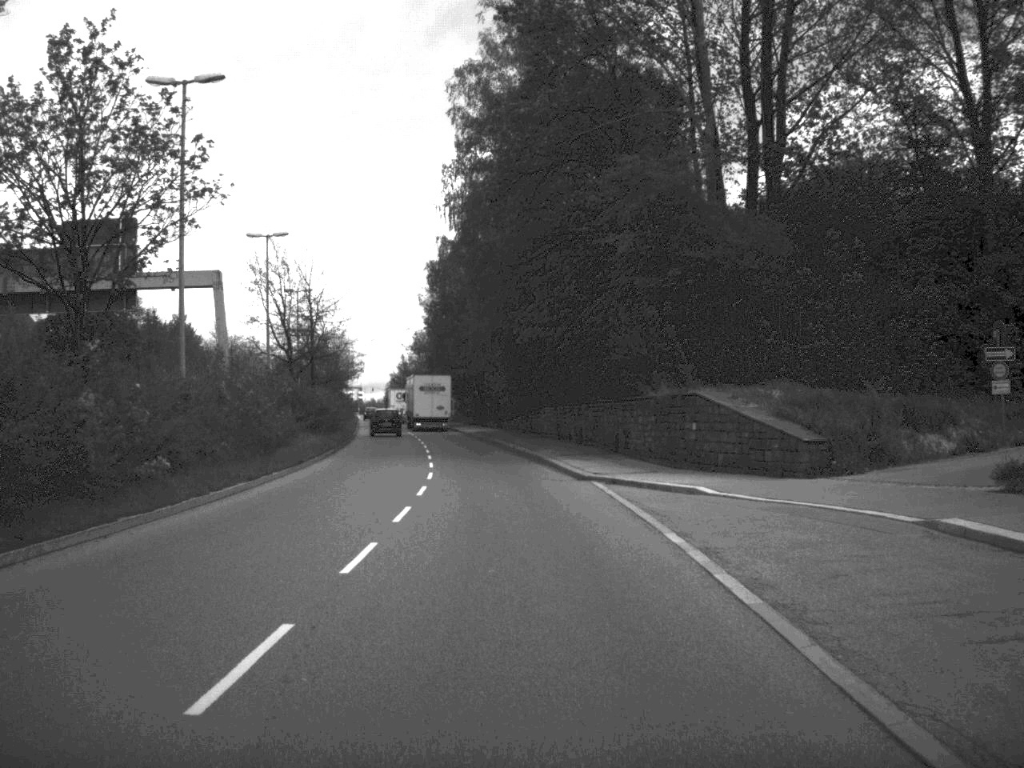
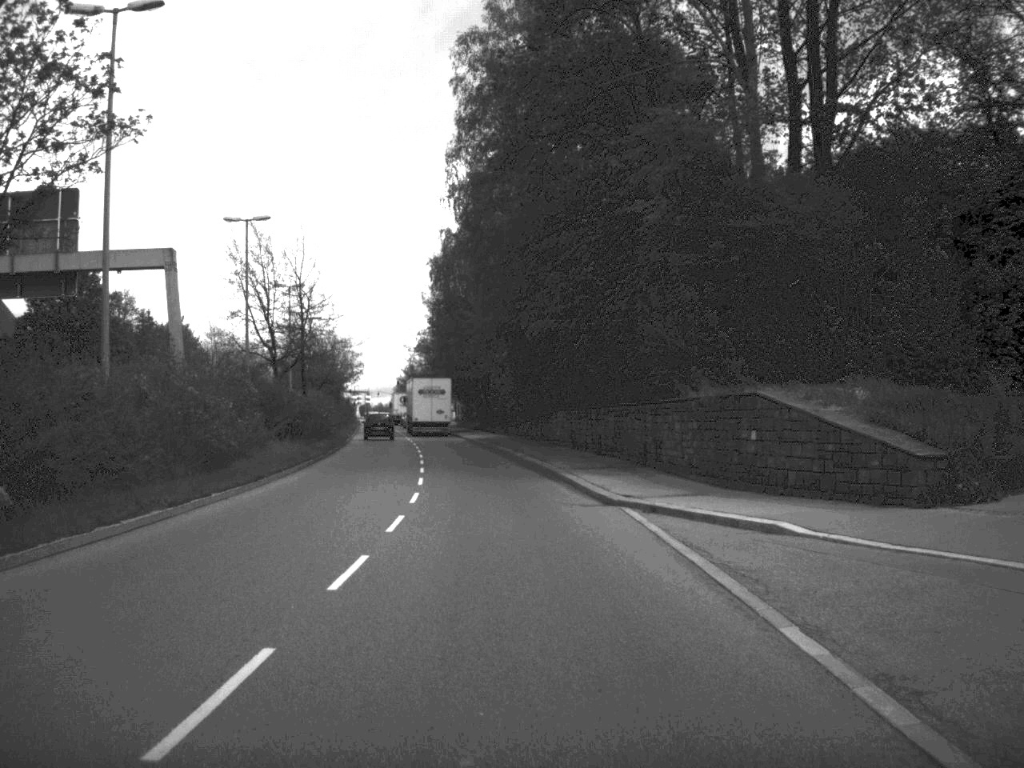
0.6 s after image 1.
(0.0, +6.7) m; 0°
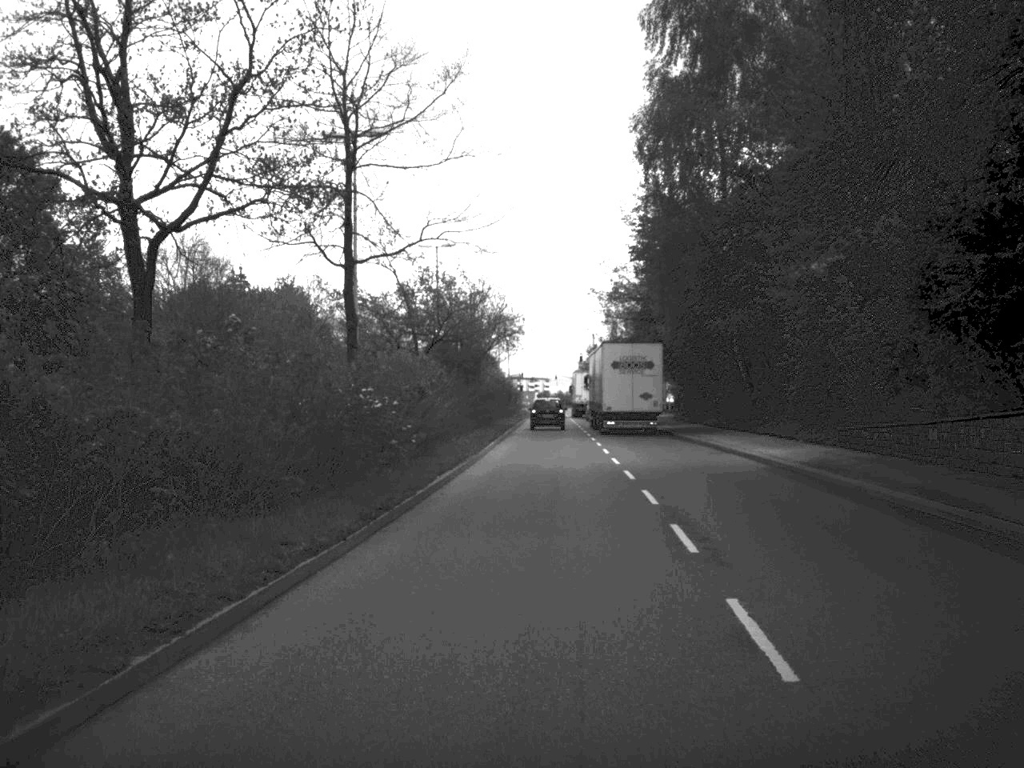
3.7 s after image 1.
(-4.7, +45.7) m; -8°
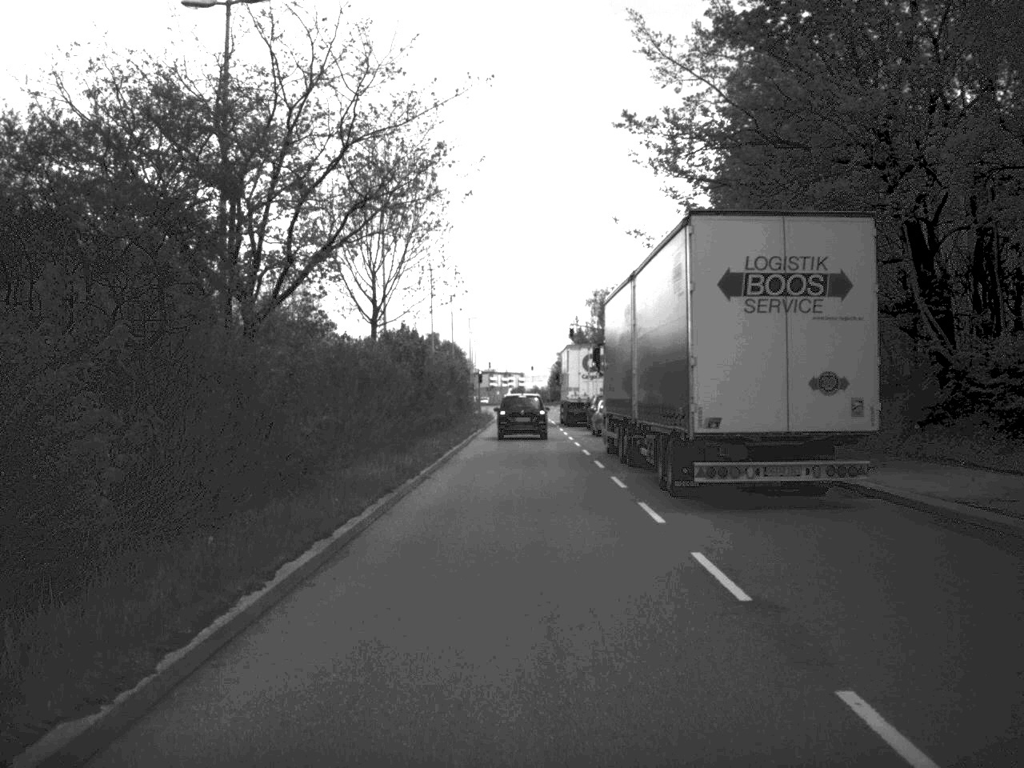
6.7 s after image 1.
(+0.8, +44.7) m; +1°
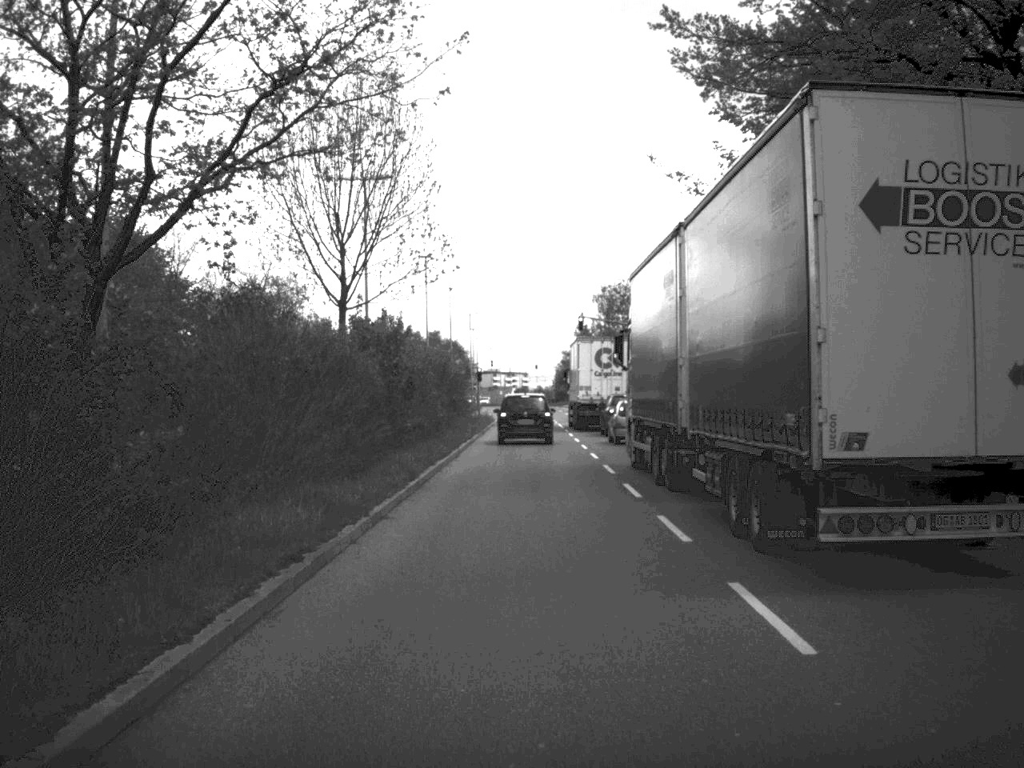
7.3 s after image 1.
(0.0, +7.9) m; 0°
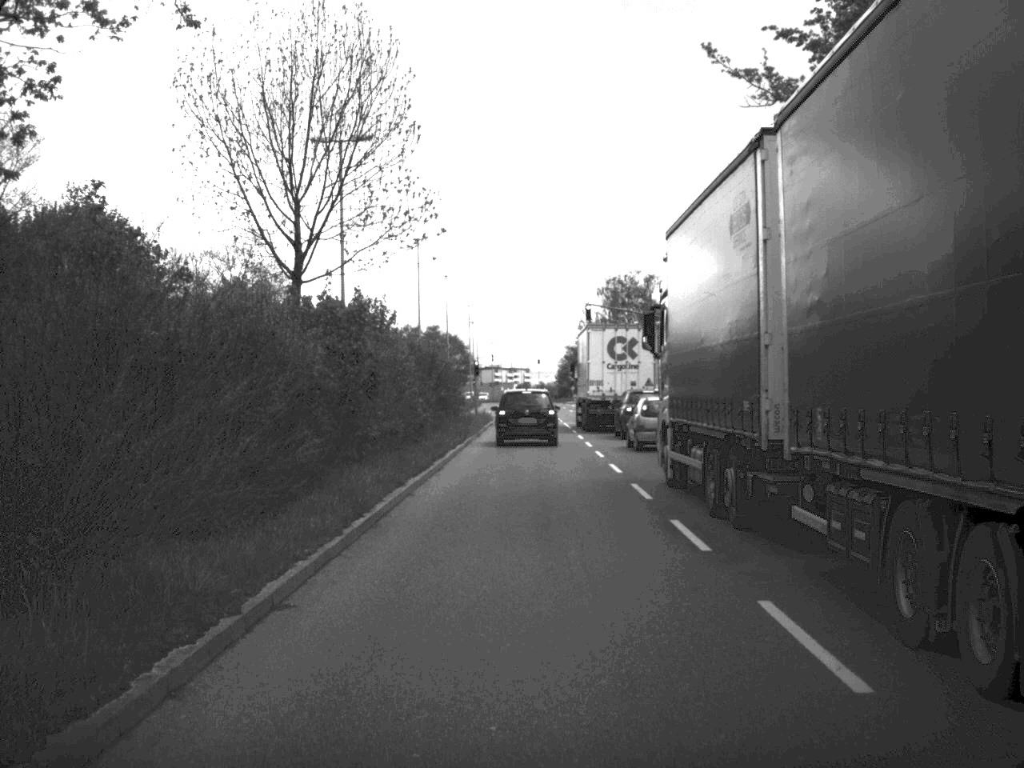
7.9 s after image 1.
(0.0, +7.0) m; 0°
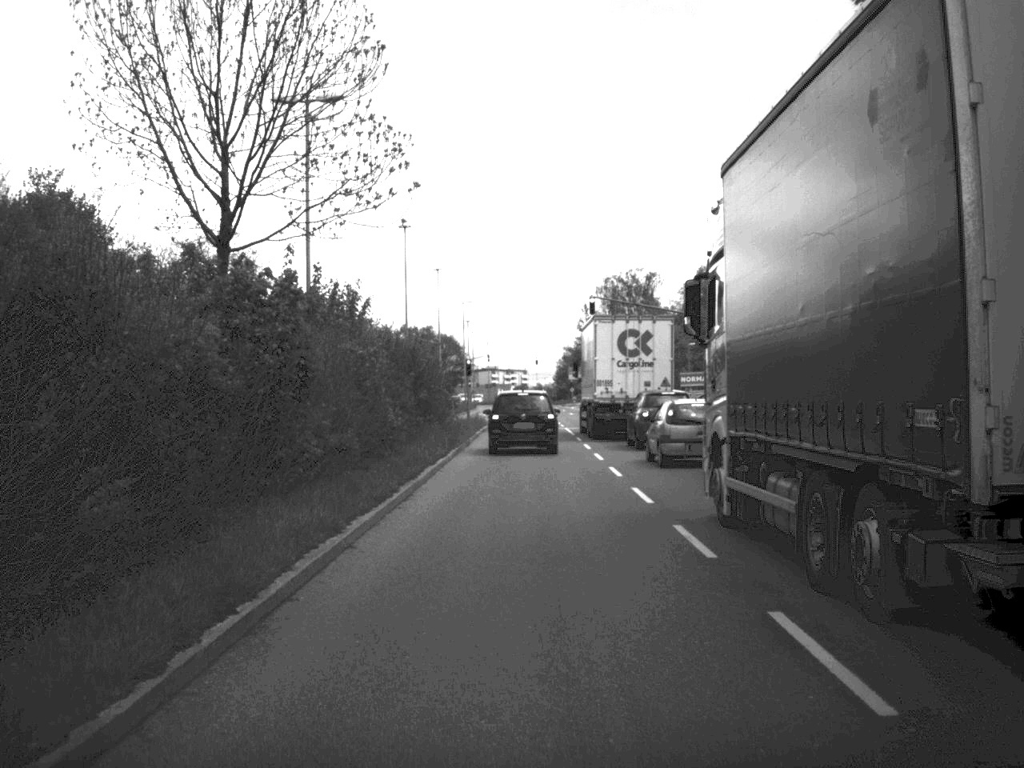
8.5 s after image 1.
(0.0, +6.3) m; 0°
